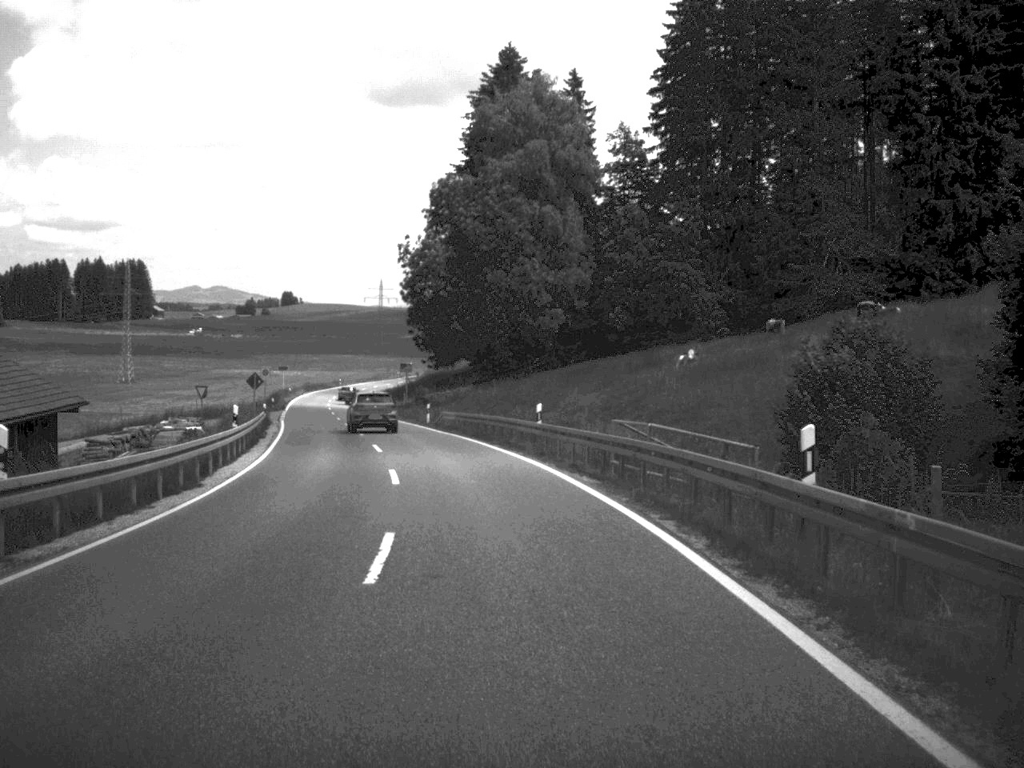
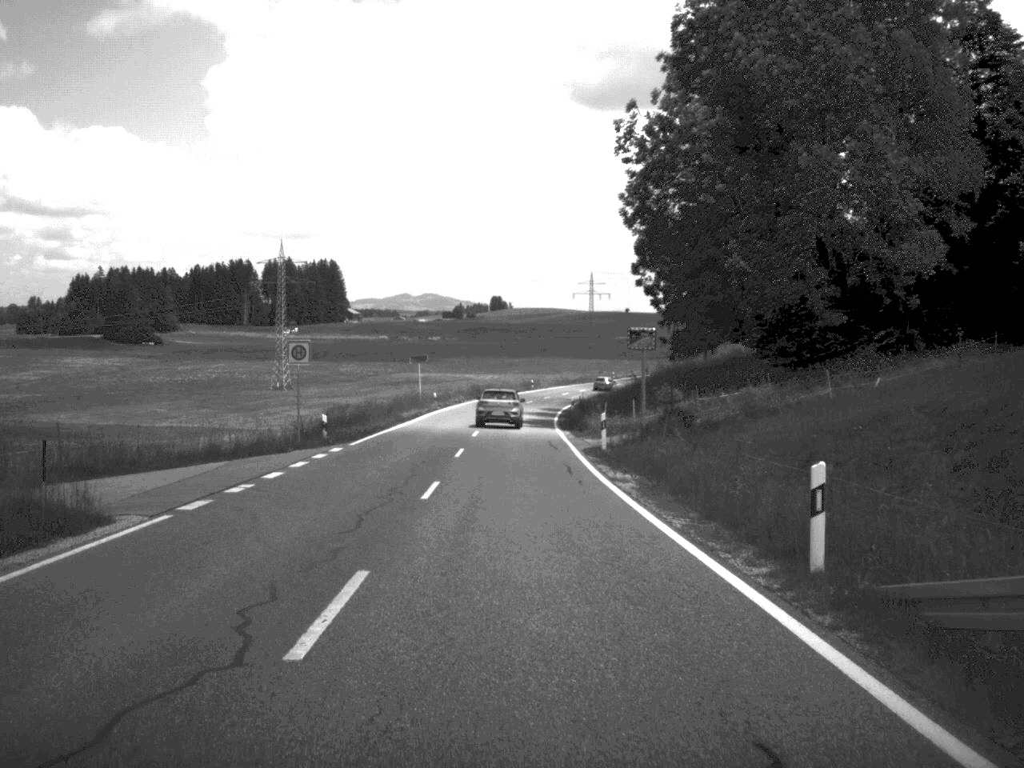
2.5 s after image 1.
(-5.2, +49.6) m; -10°
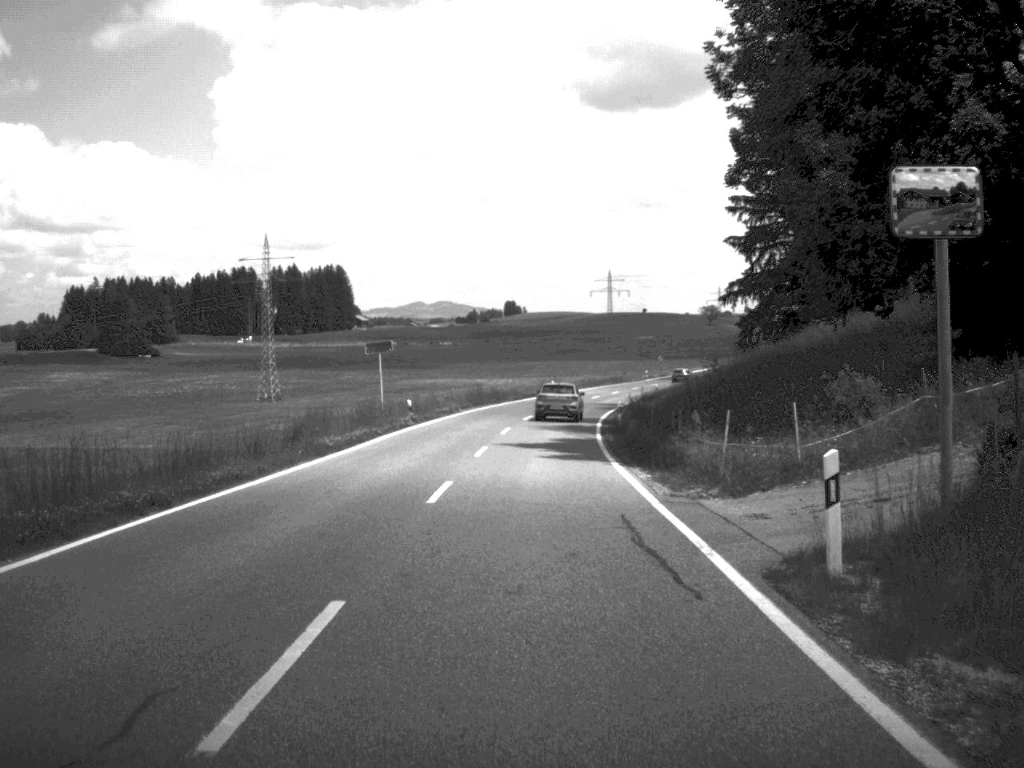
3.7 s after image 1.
(-0.2, +25.2) m; -1°
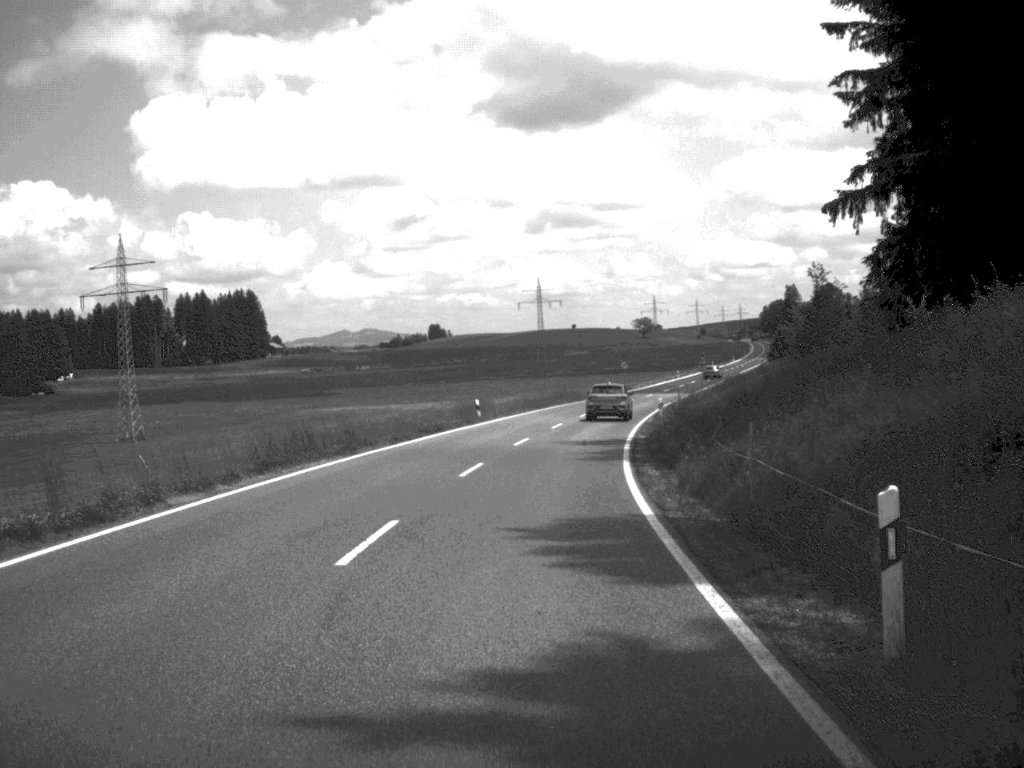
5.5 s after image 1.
(+0.9, +40.6) m; +3°
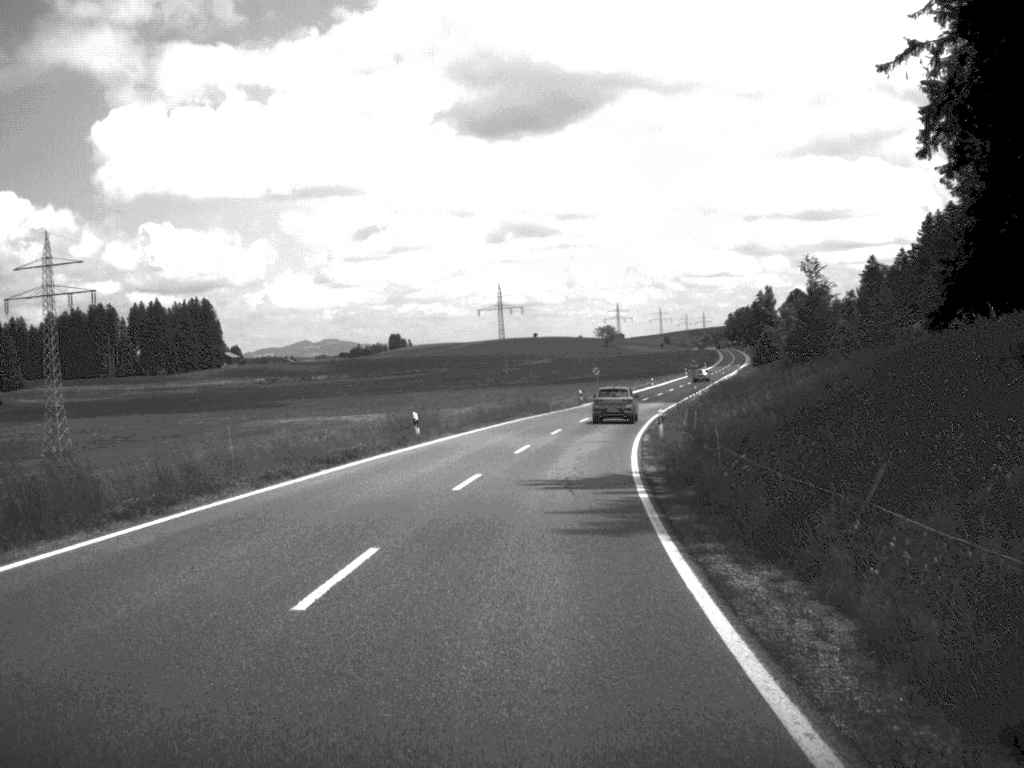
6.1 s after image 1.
(+0.2, +13.7) m; +2°
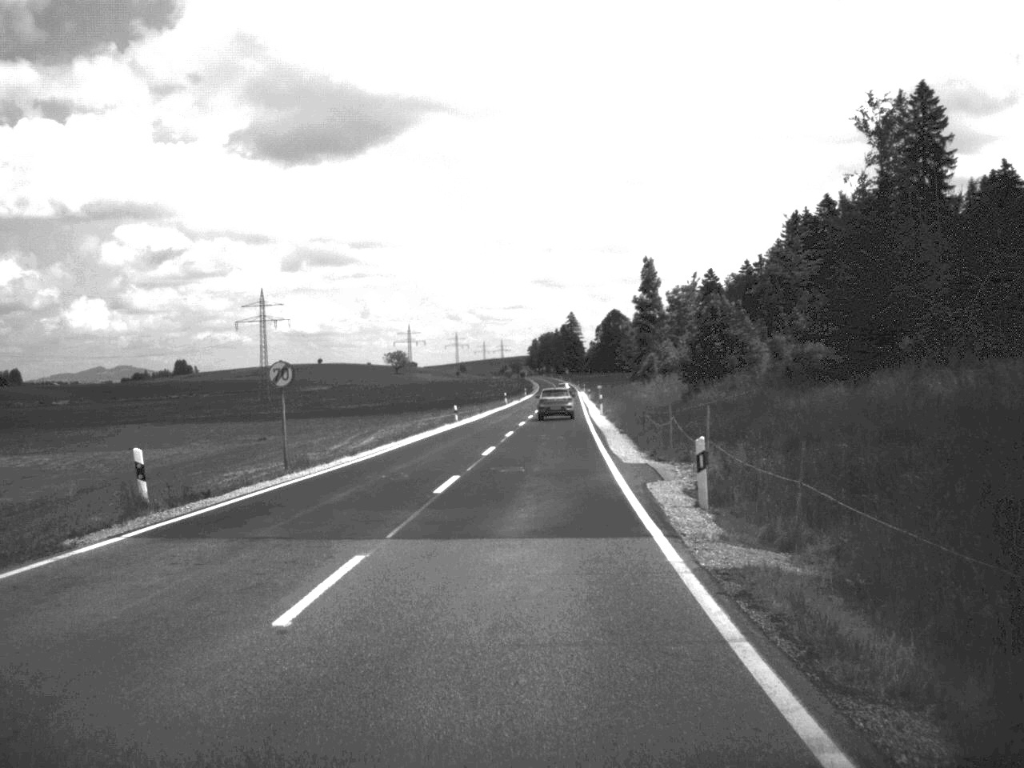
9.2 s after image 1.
(+6.1, +69.9) m; +9°
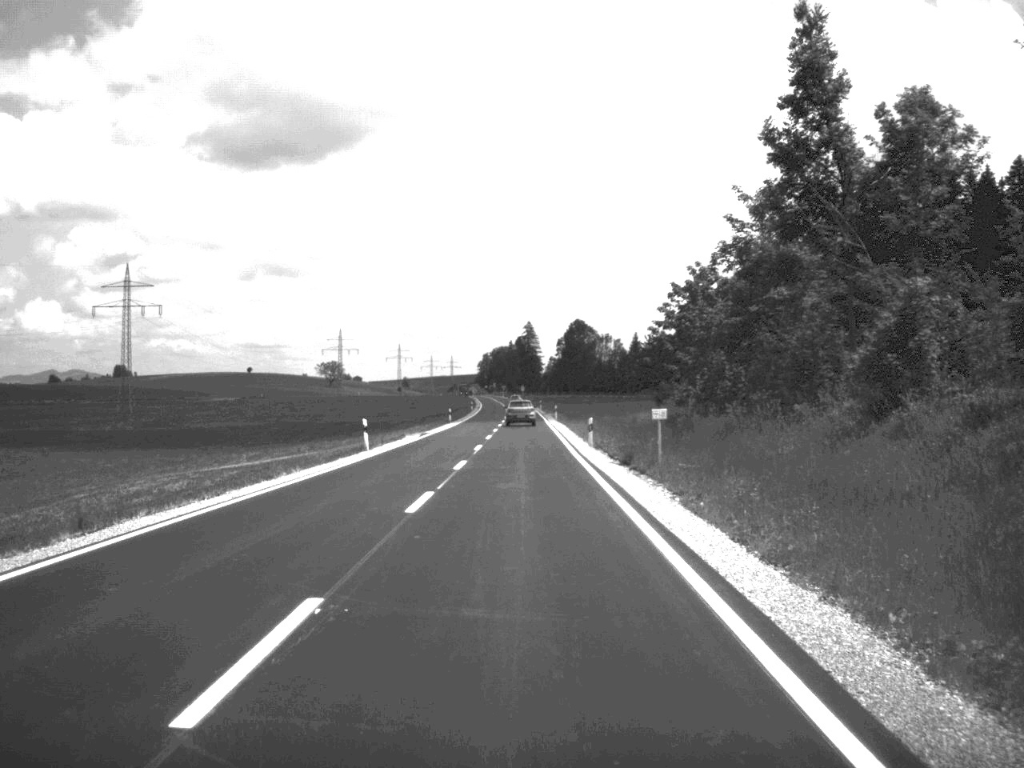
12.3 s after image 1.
(+1.8, +73.7) m; +2°
